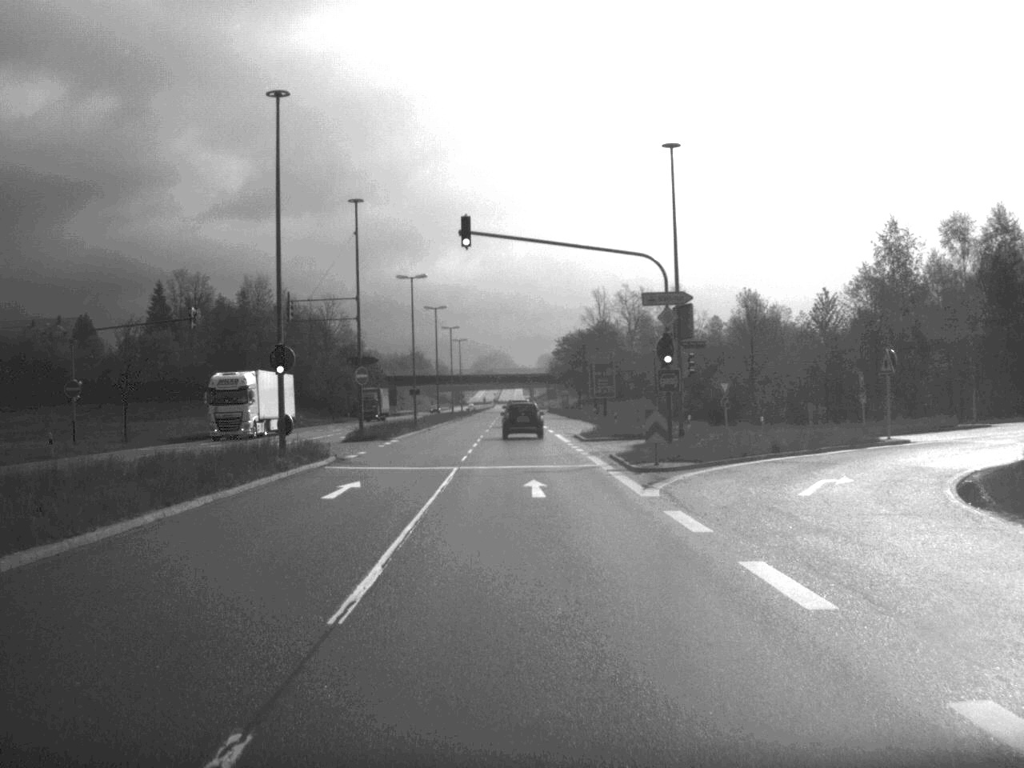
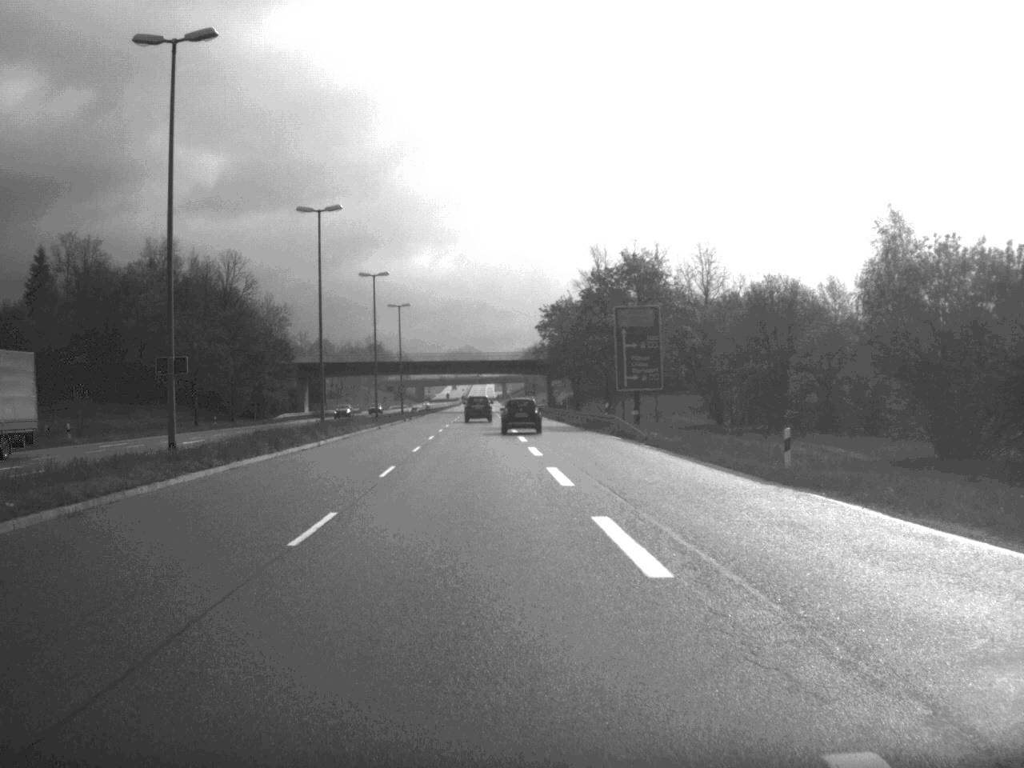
(0.0, +57.8) m; +1°
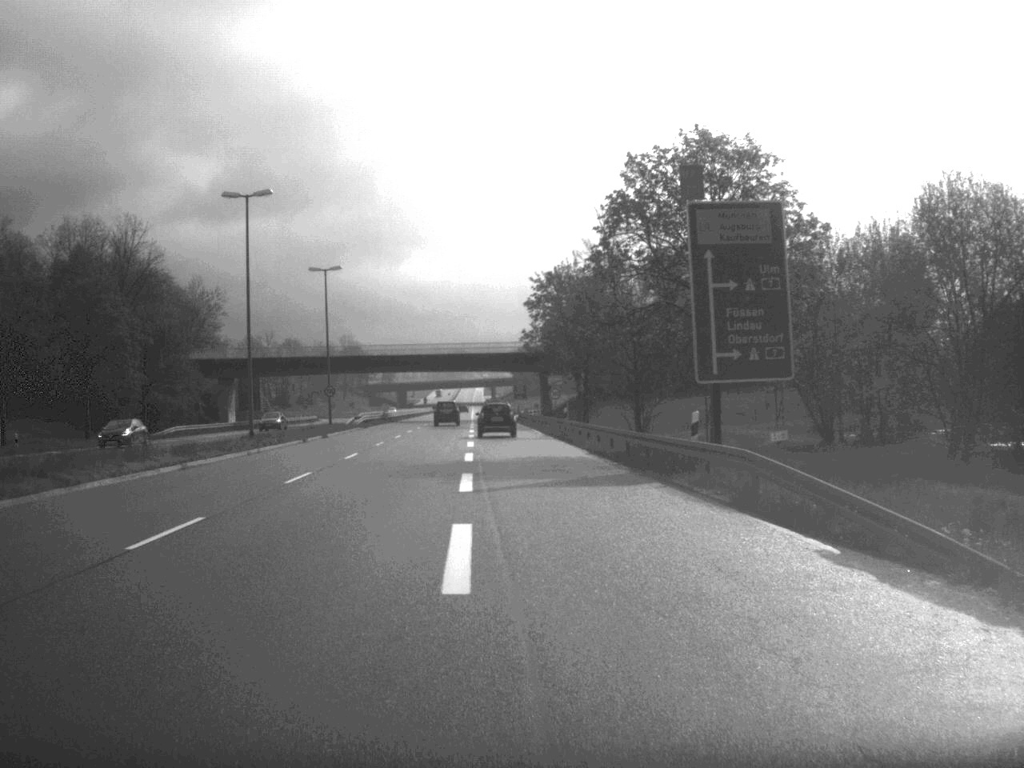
(+0.4, +36.7) m; 0°
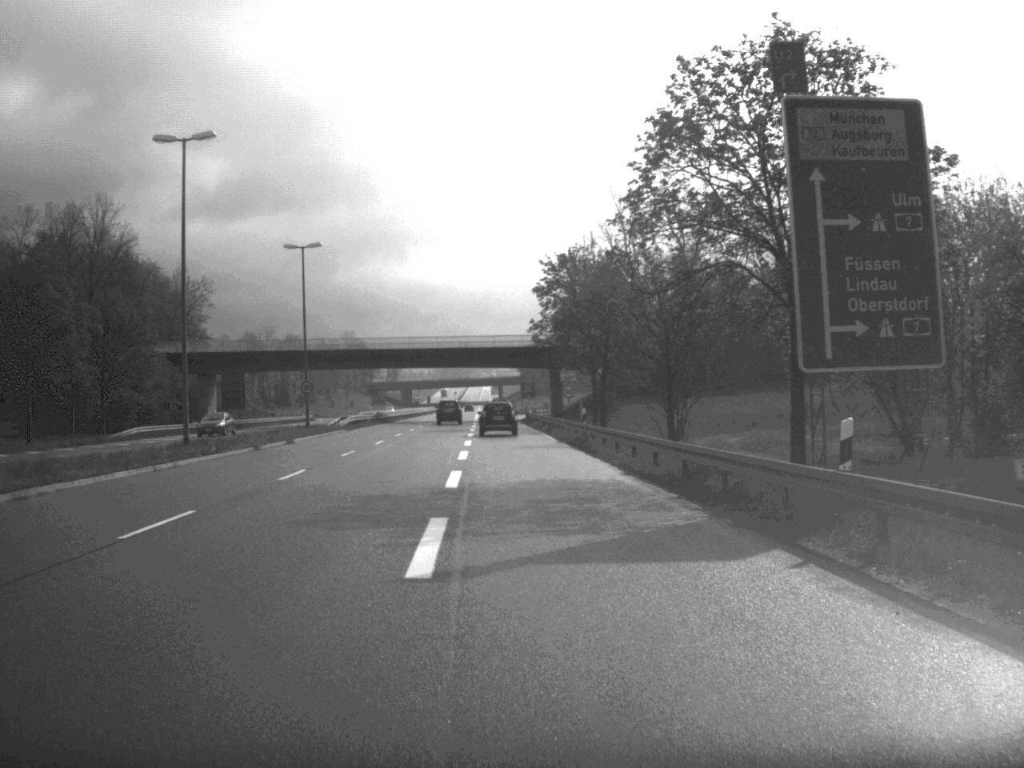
(0.0, +11.1) m; 0°
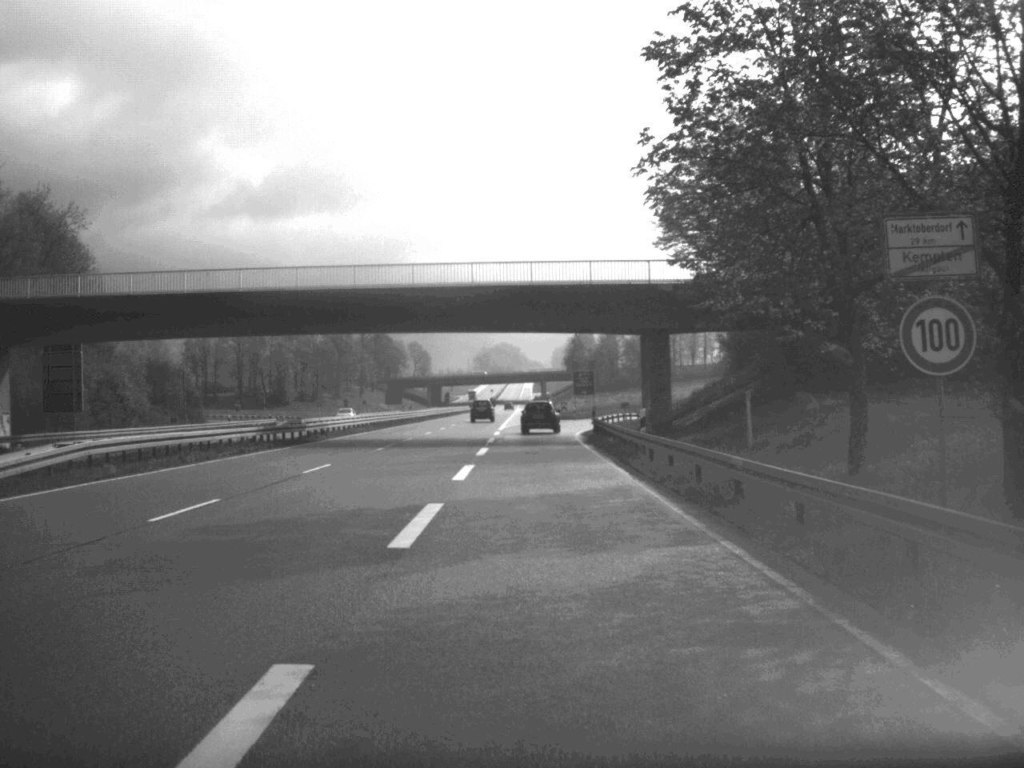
(-1.2, +57.5) m; -2°
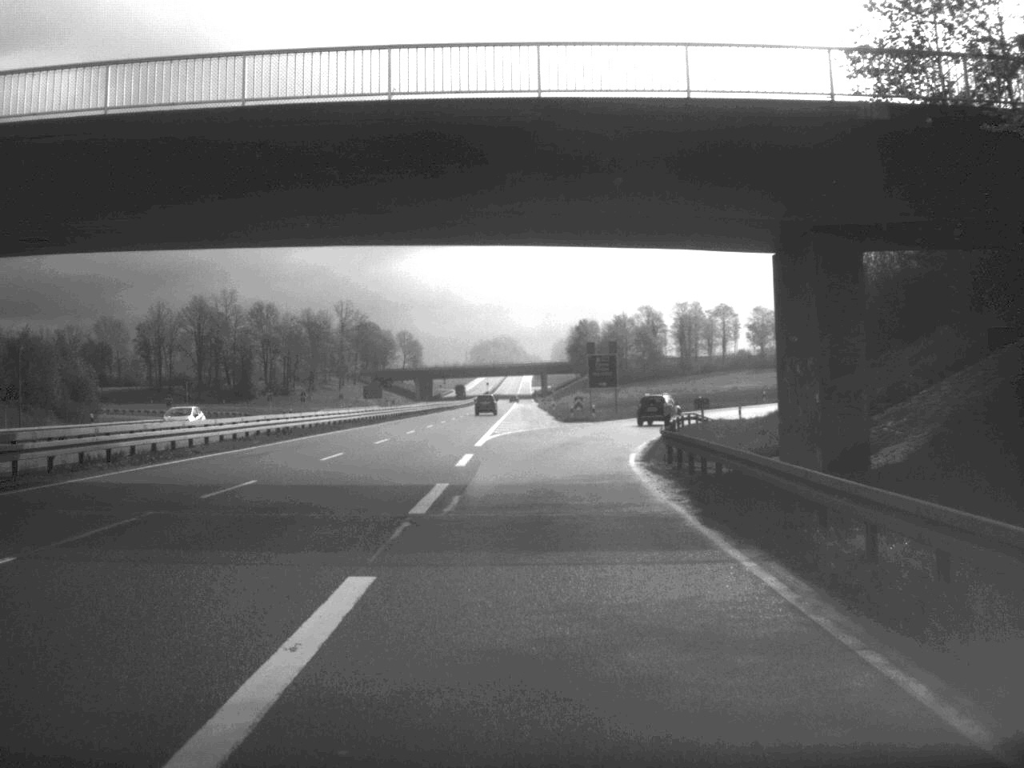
(0.0, +32.4) m; 0°
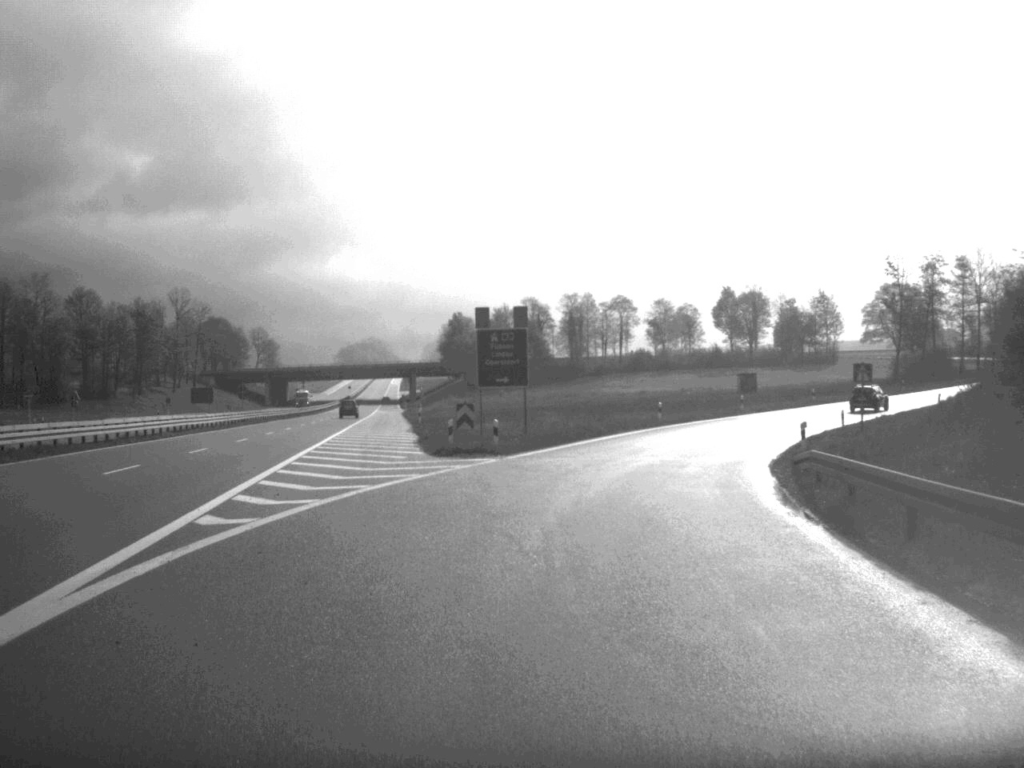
(+1.1, +39.7) m; +6°
